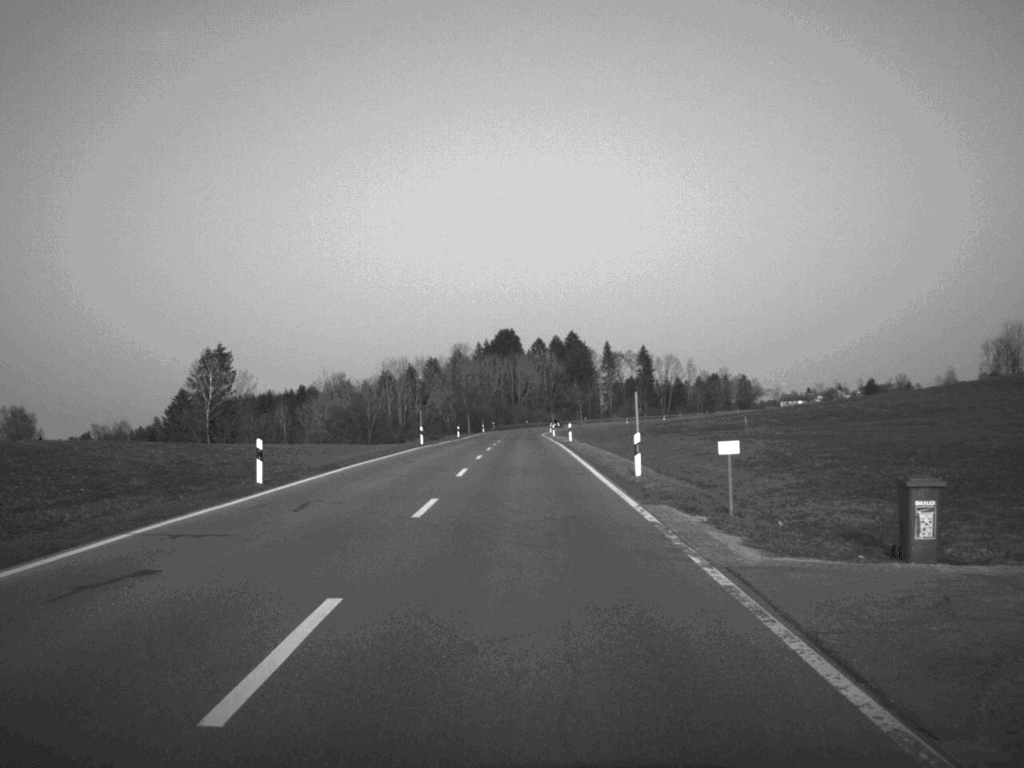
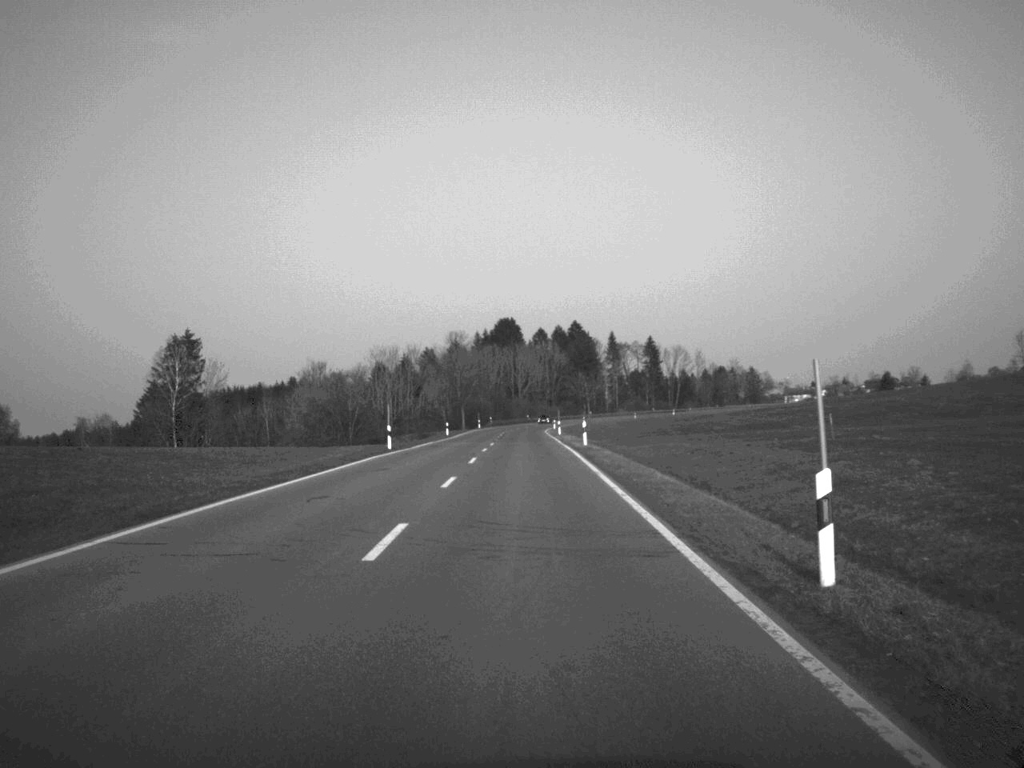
(0.0, +17.3) m; 0°
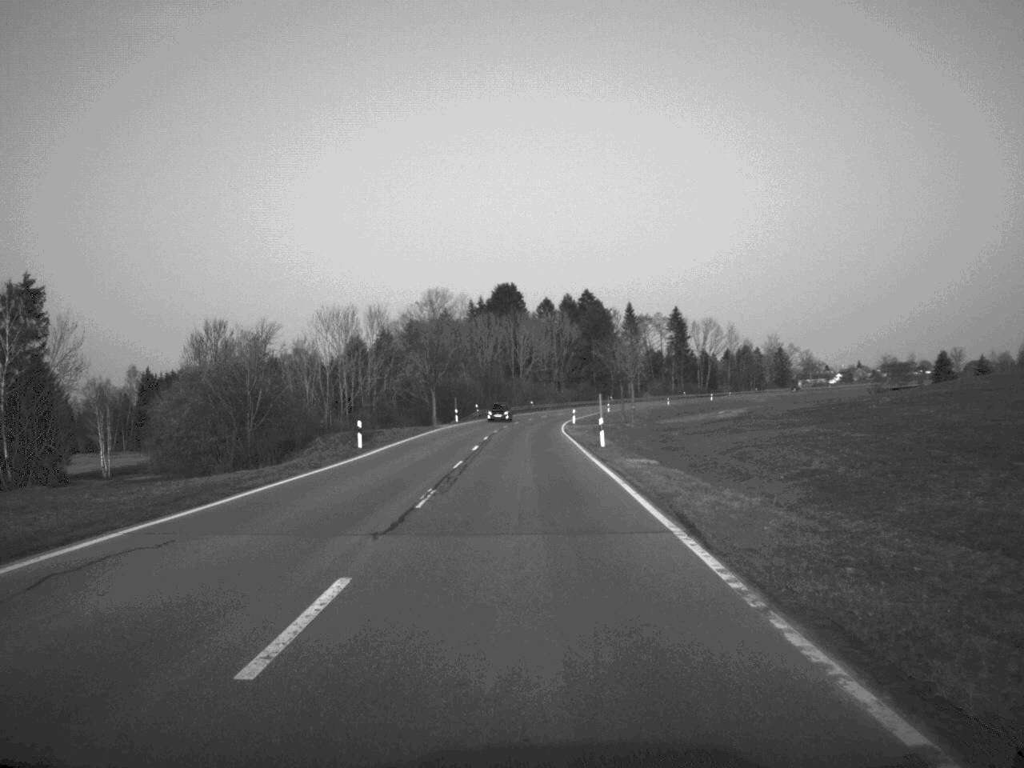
(-0.1, +53.4) m; 0°
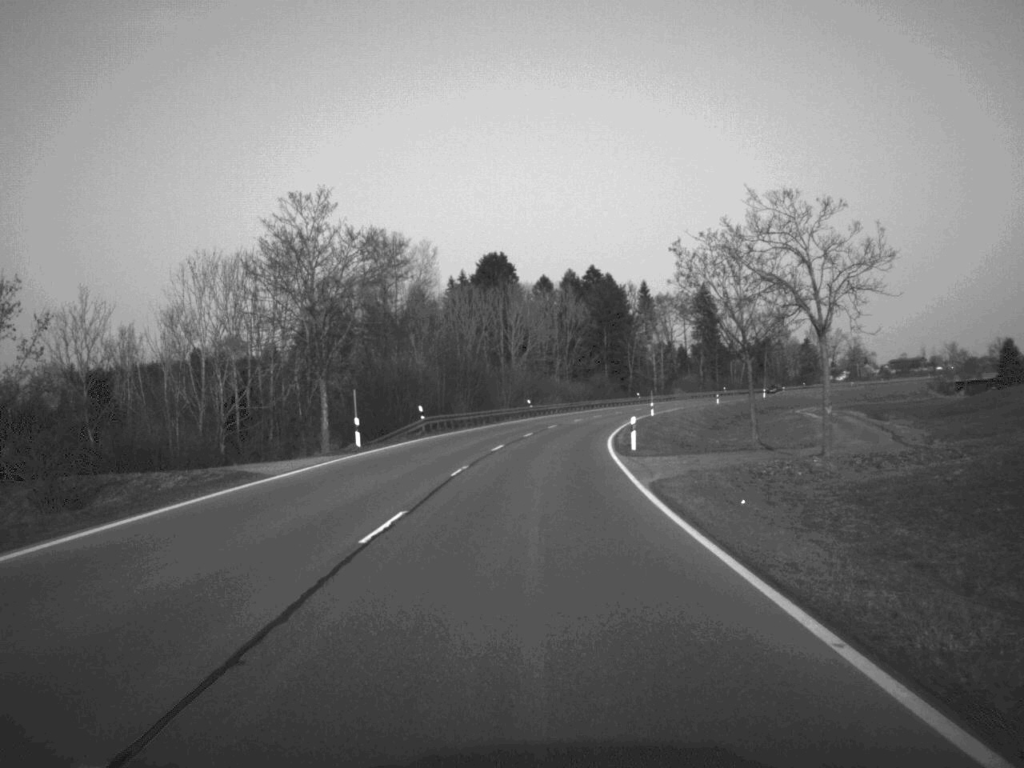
(0.0, +54.8) m; 0°
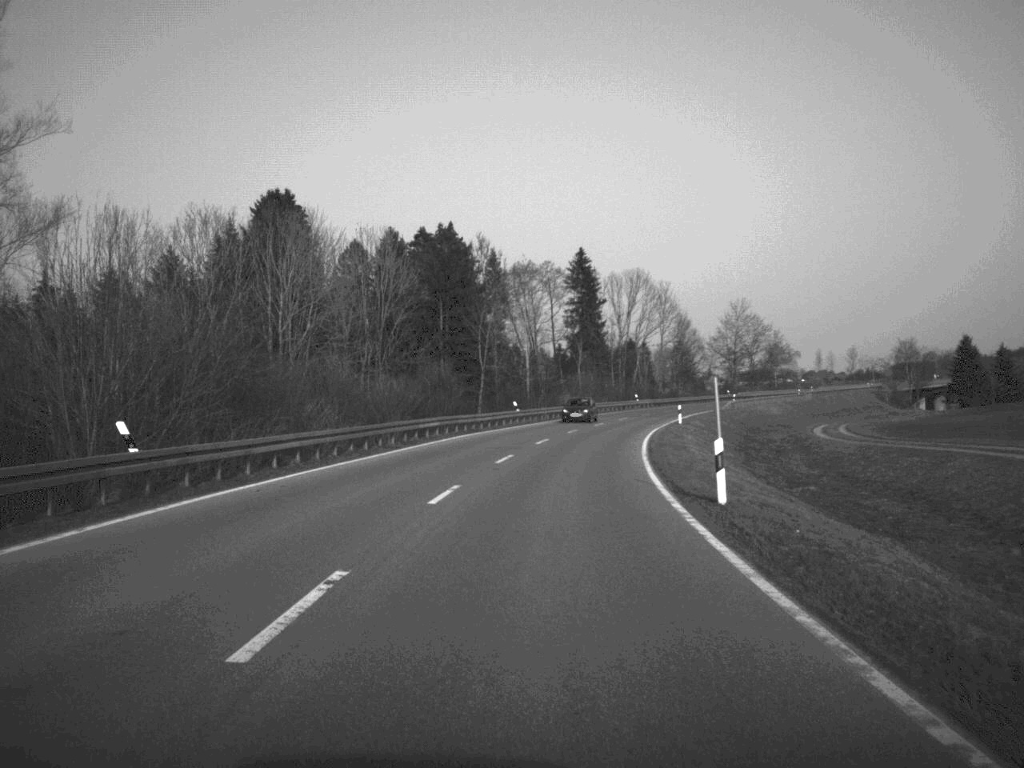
(+3.9, +72.4) m; +8°
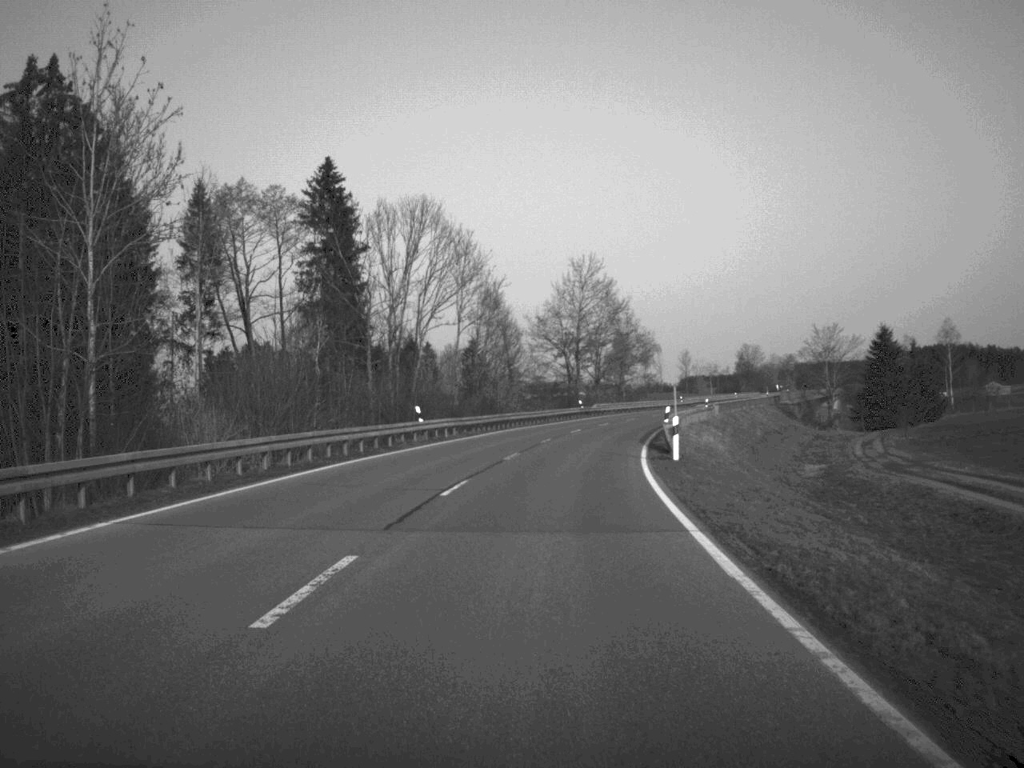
(+6.0, +69.1) m; +10°
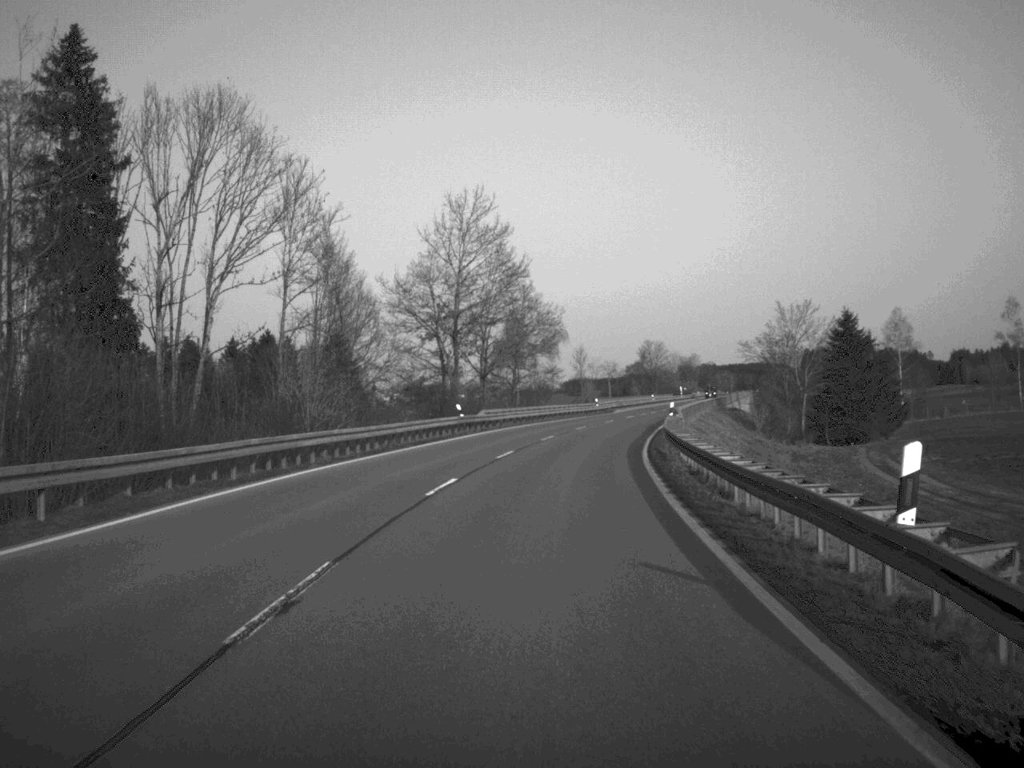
(+1.7, +36.7) m; +5°
